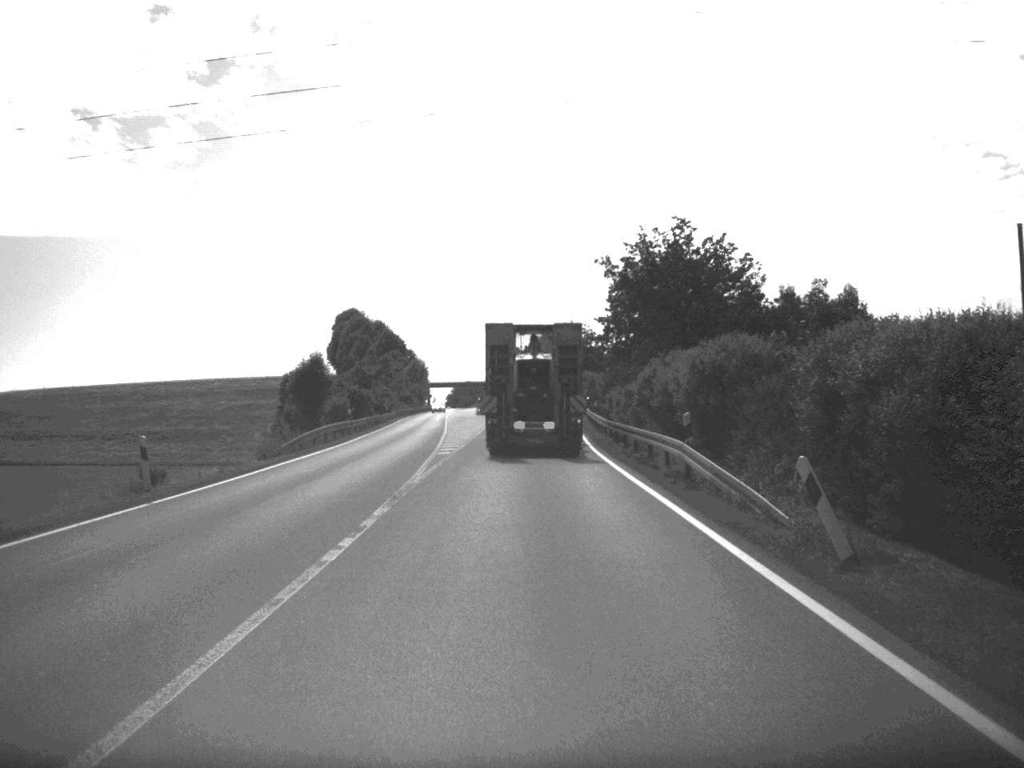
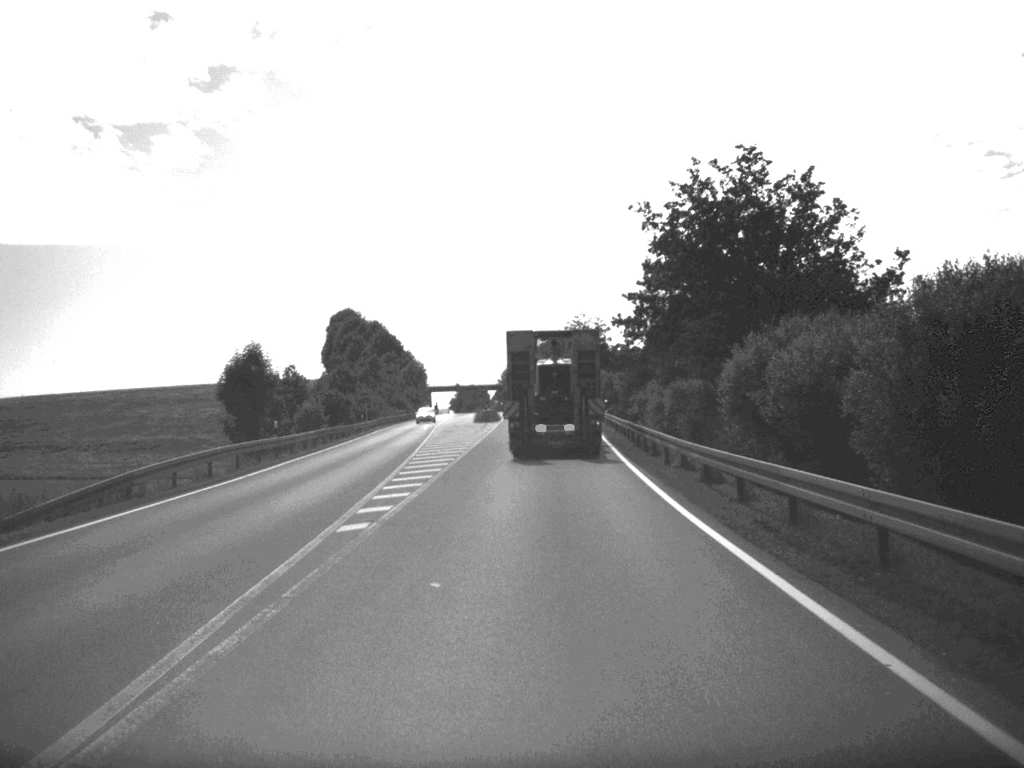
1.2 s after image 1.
(-0.1, +20.3) m; 0°
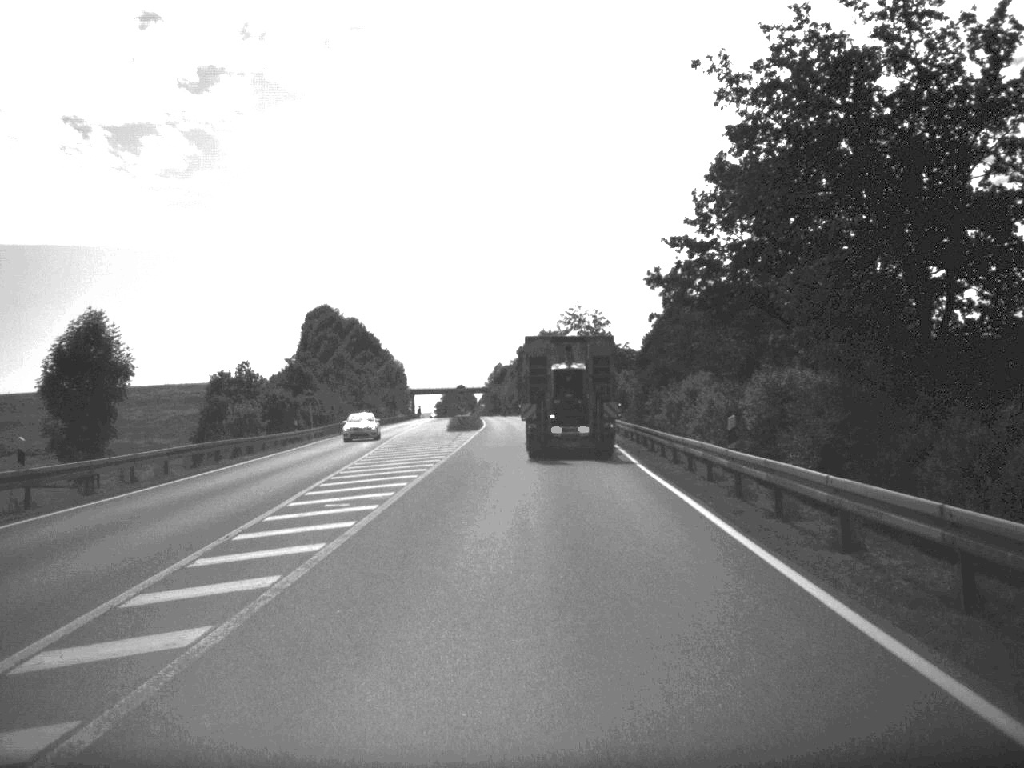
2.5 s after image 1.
(+0.1, +21.9) m; 0°
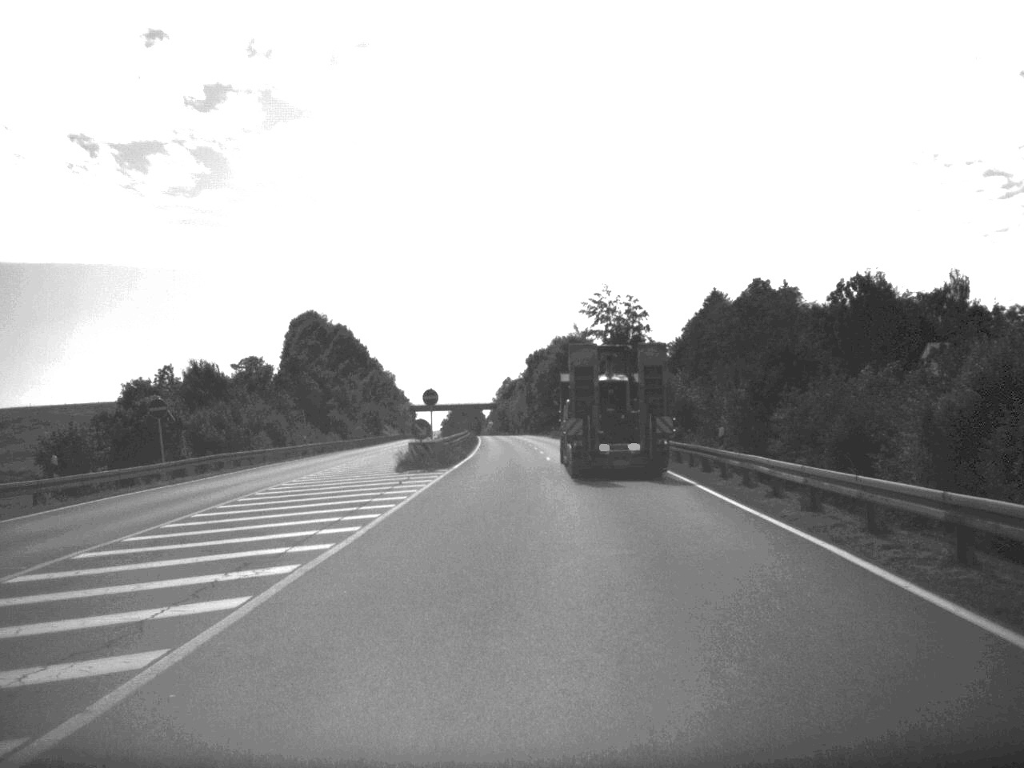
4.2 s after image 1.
(-0.1, +36.4) m; -1°
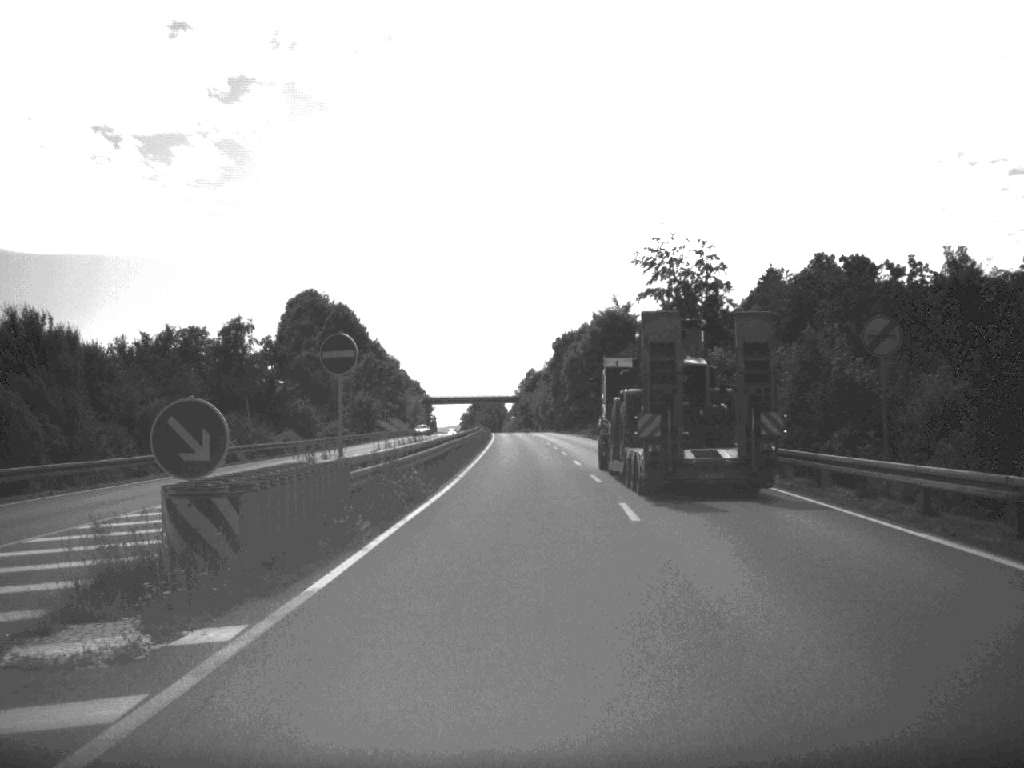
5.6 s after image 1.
(-0.4, +33.4) m; -1°
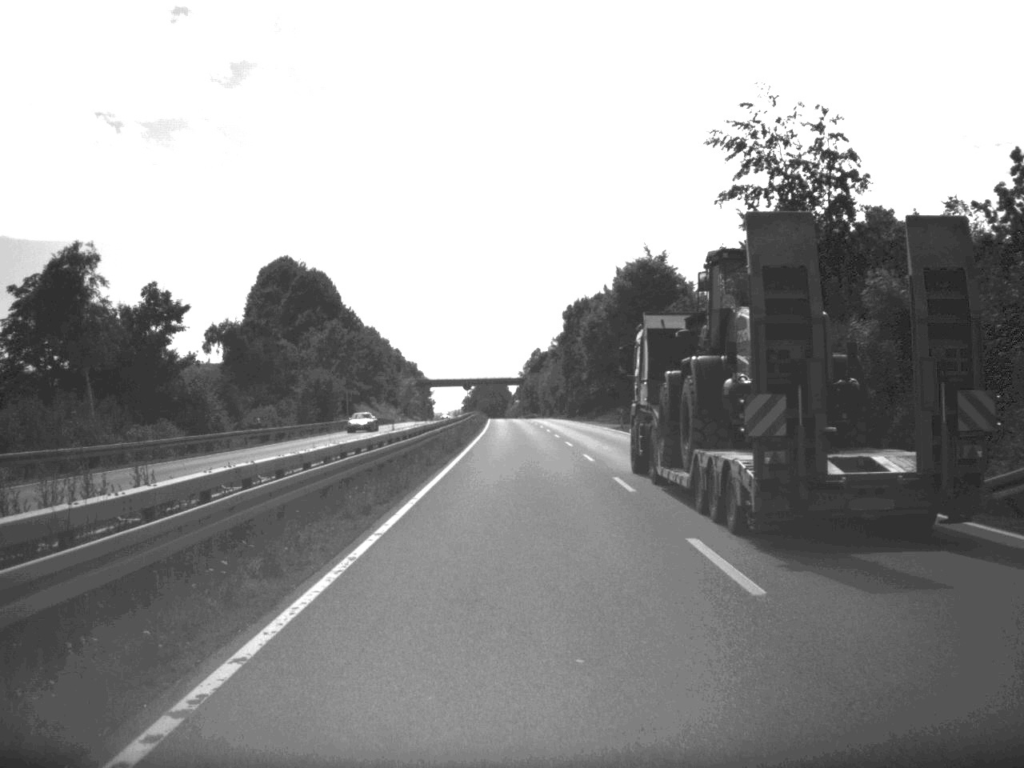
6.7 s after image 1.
(-0.1, +32.4) m; 0°
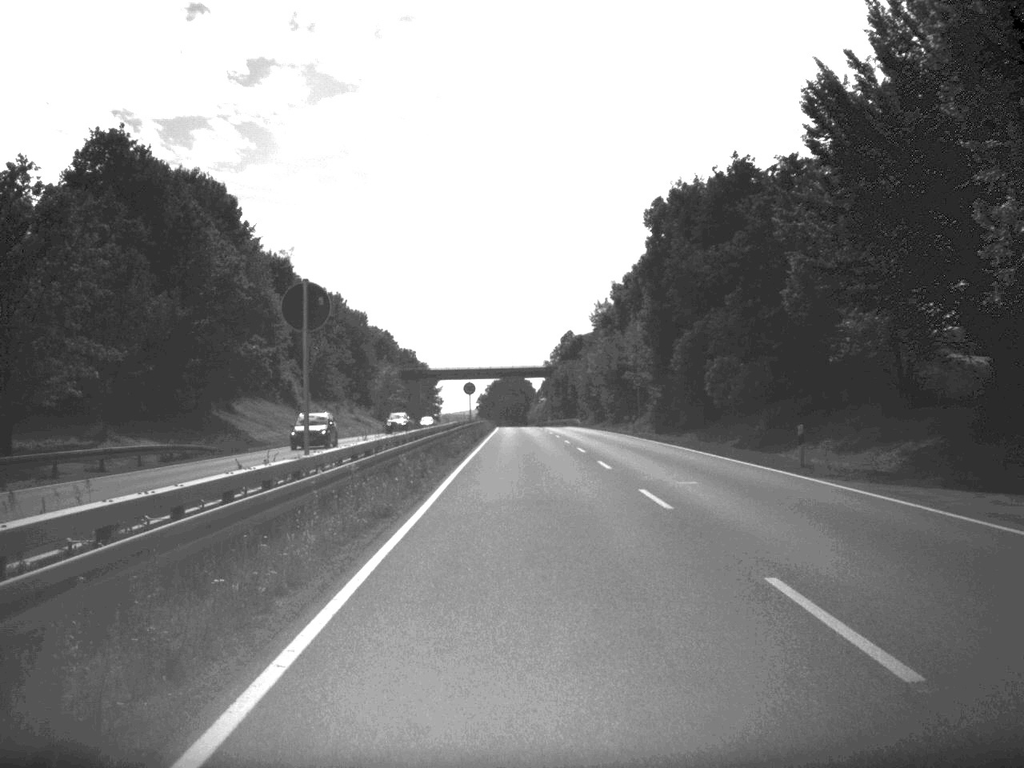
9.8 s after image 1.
(-1.3, +85.8) m; -1°
